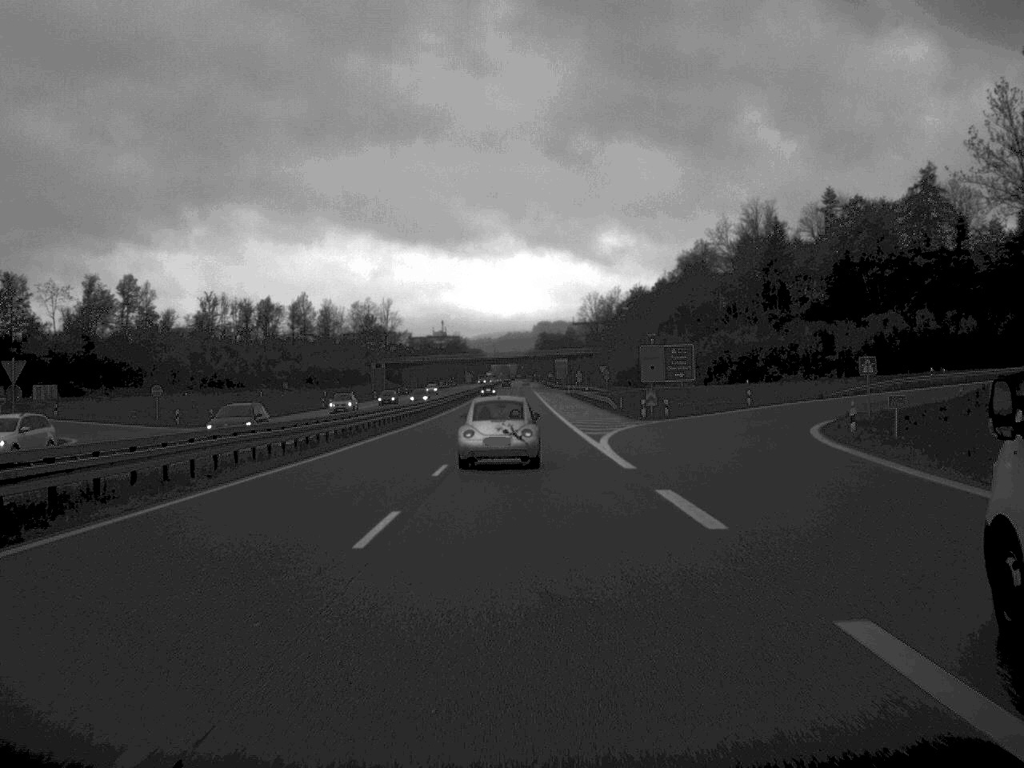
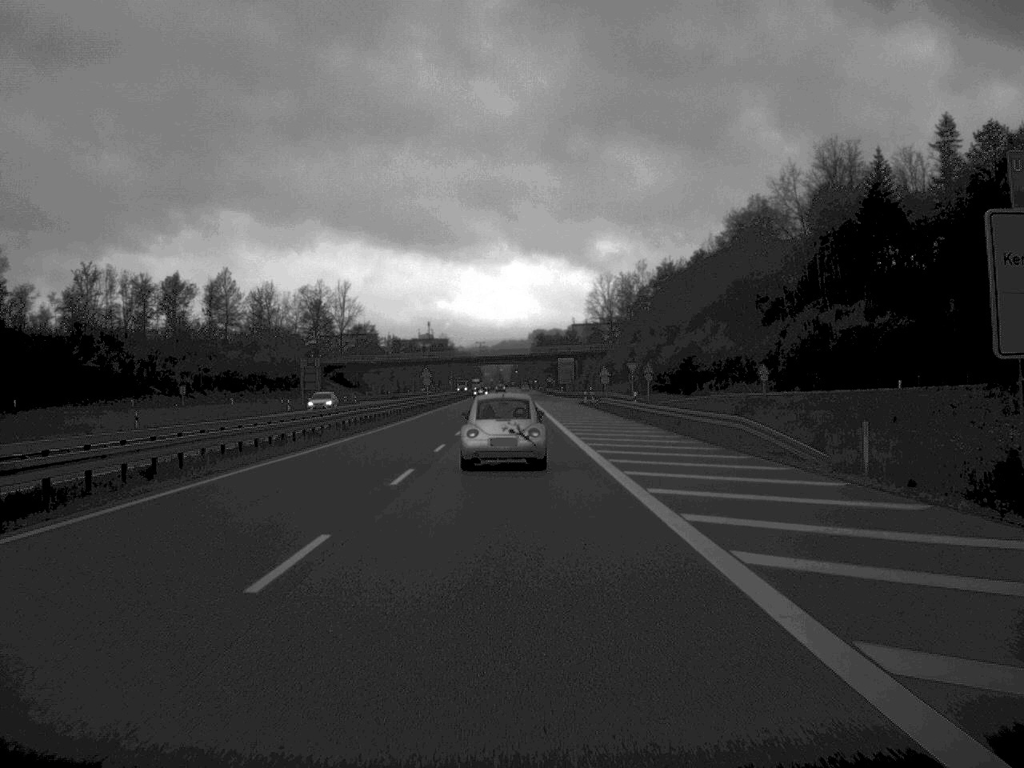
(+0.1, +60.3) m; 0°
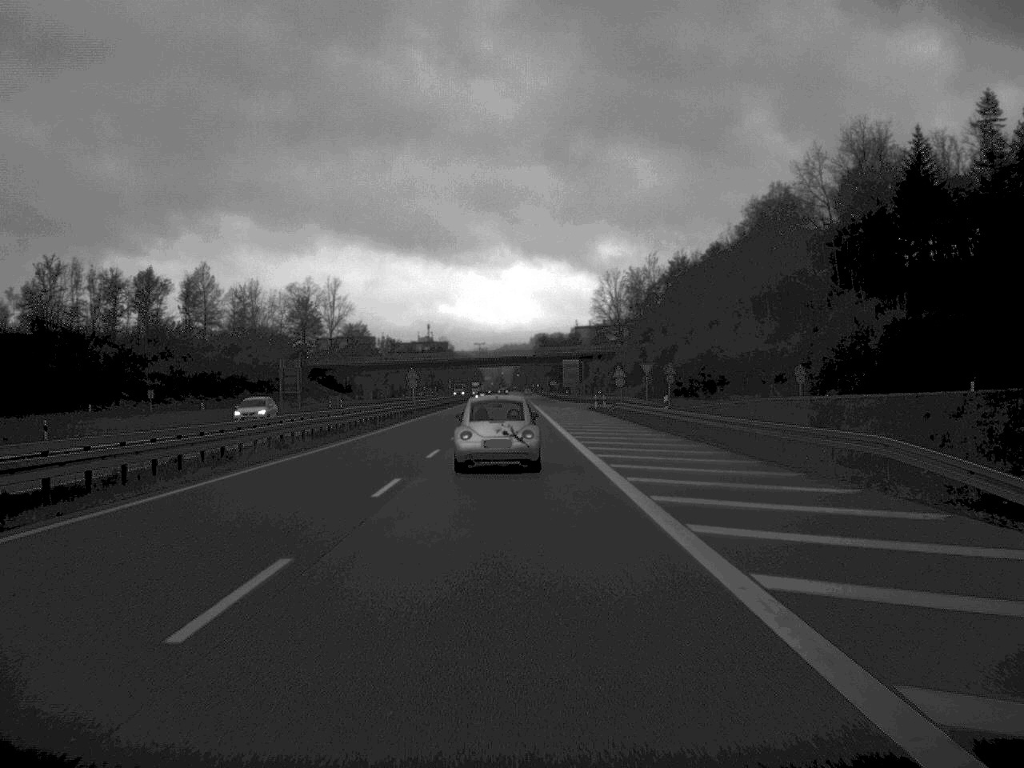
(0.0, +13.6) m; 0°
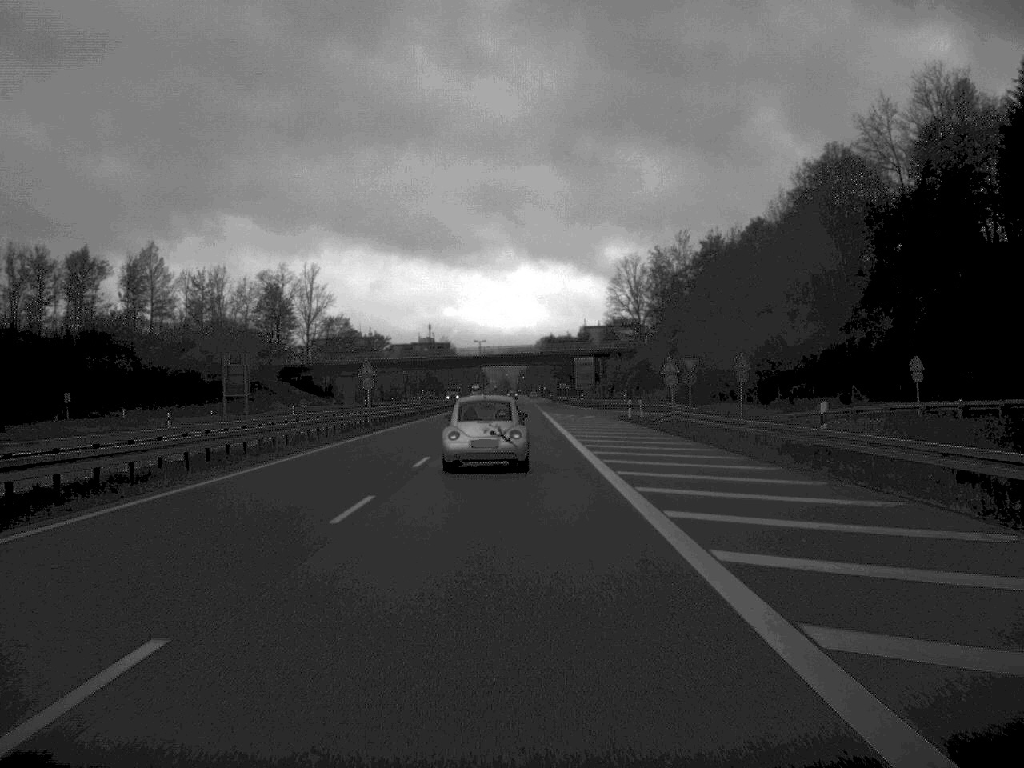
(-0.1, +26.9) m; 0°
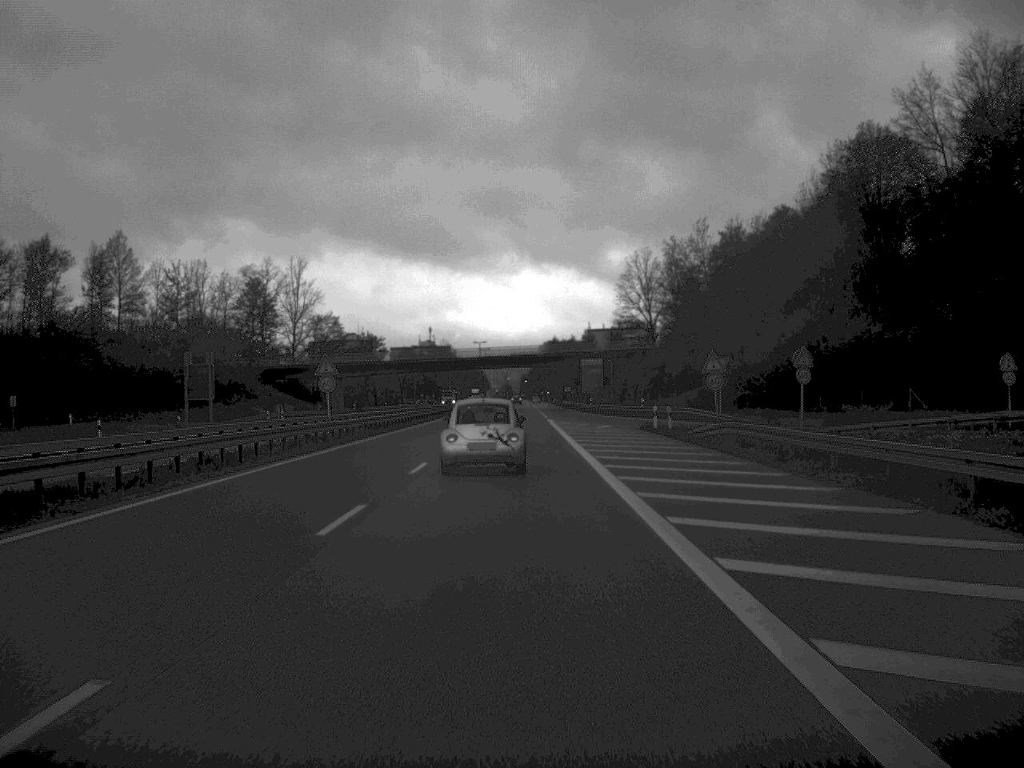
(0.0, +12.7) m; 0°
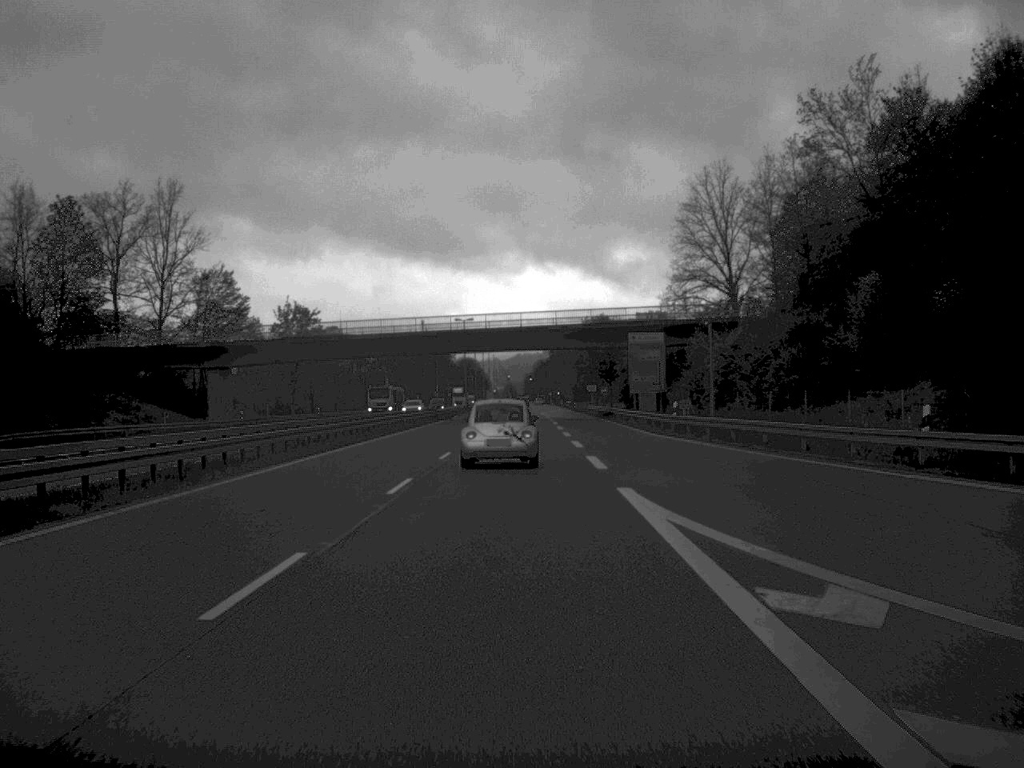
(-0.2, +63.2) m; 0°
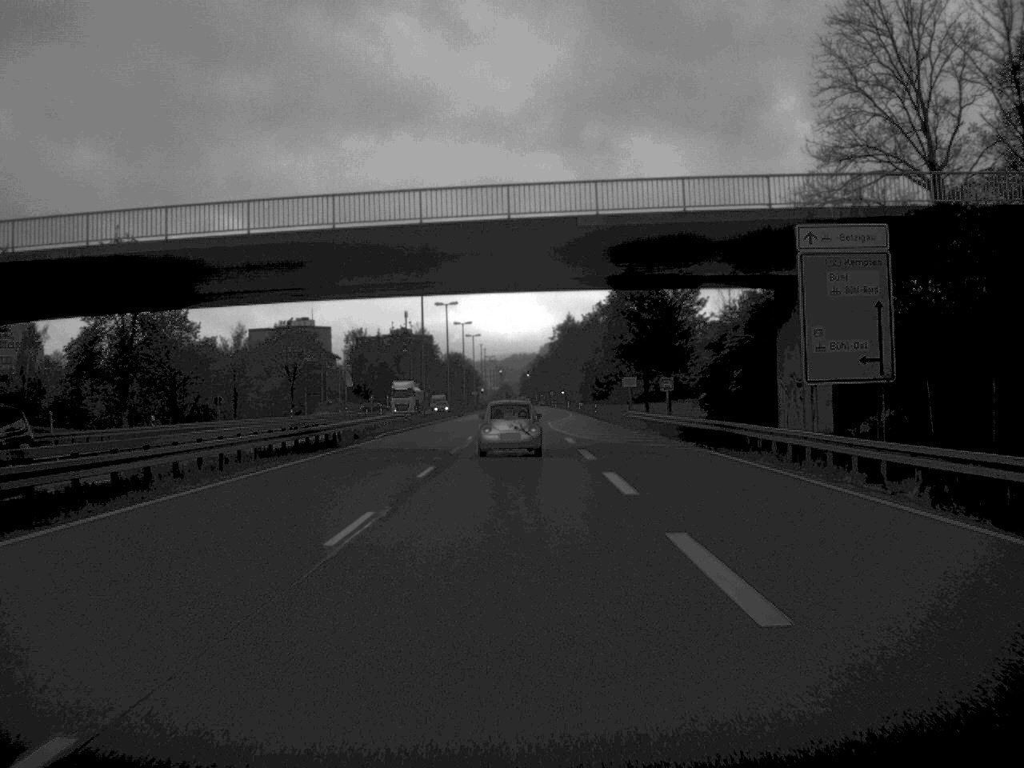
(-0.1, +53.9) m; 0°
